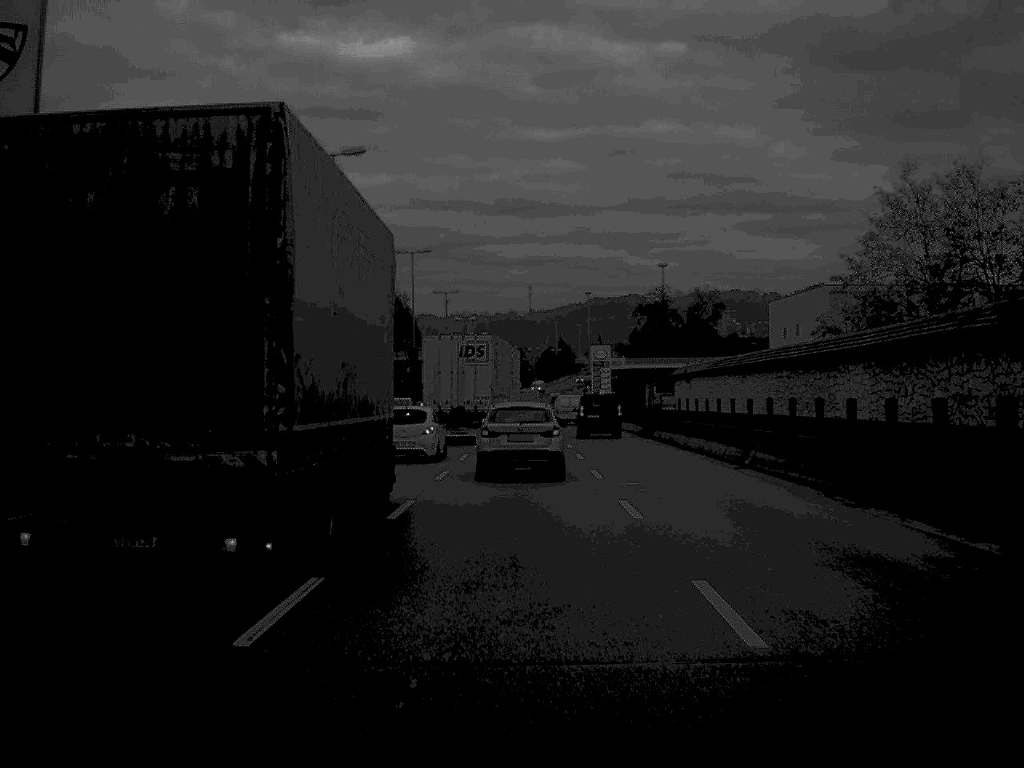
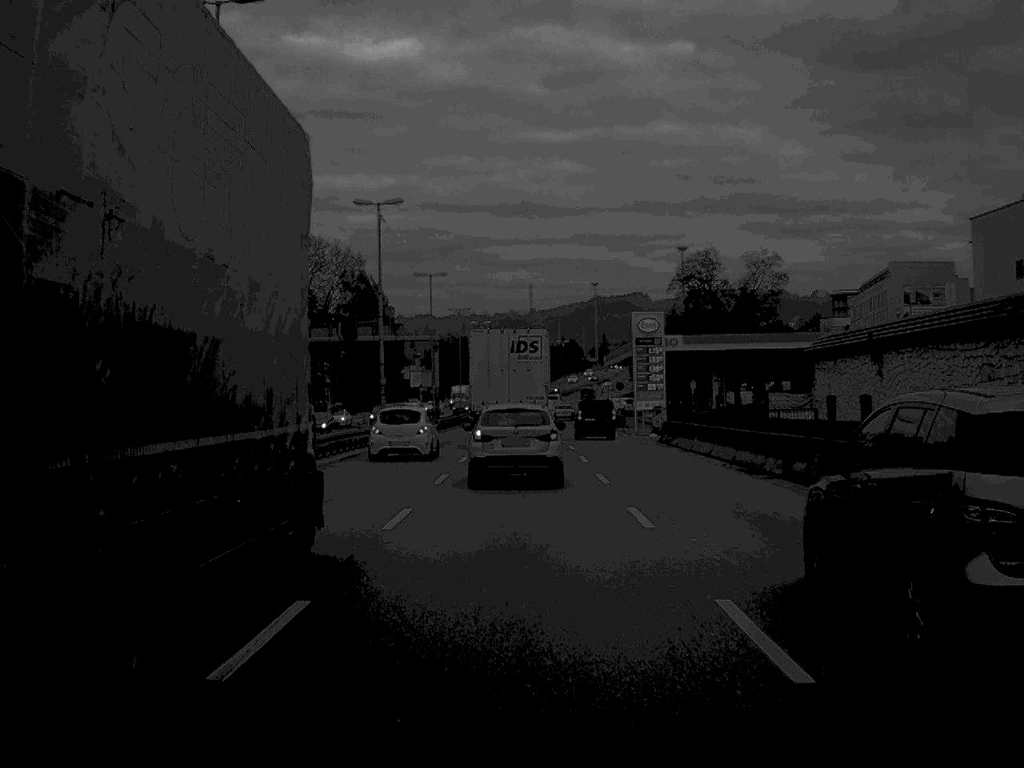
(0.0, +45.5) m; 0°
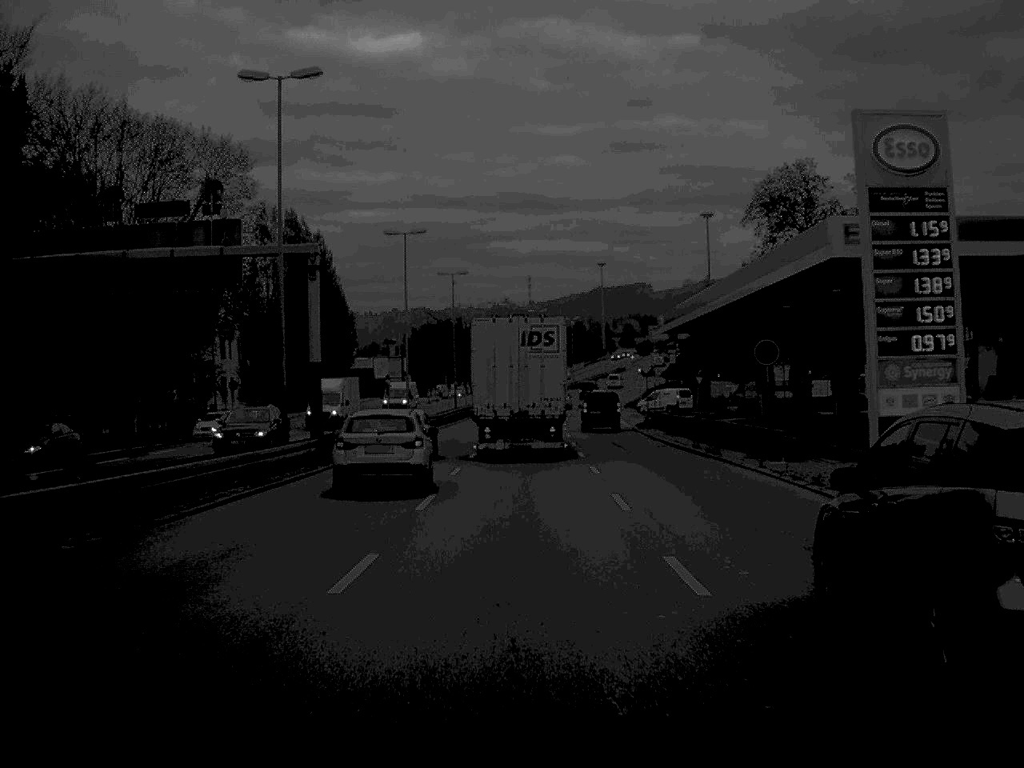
(0.0, +49.3) m; 0°
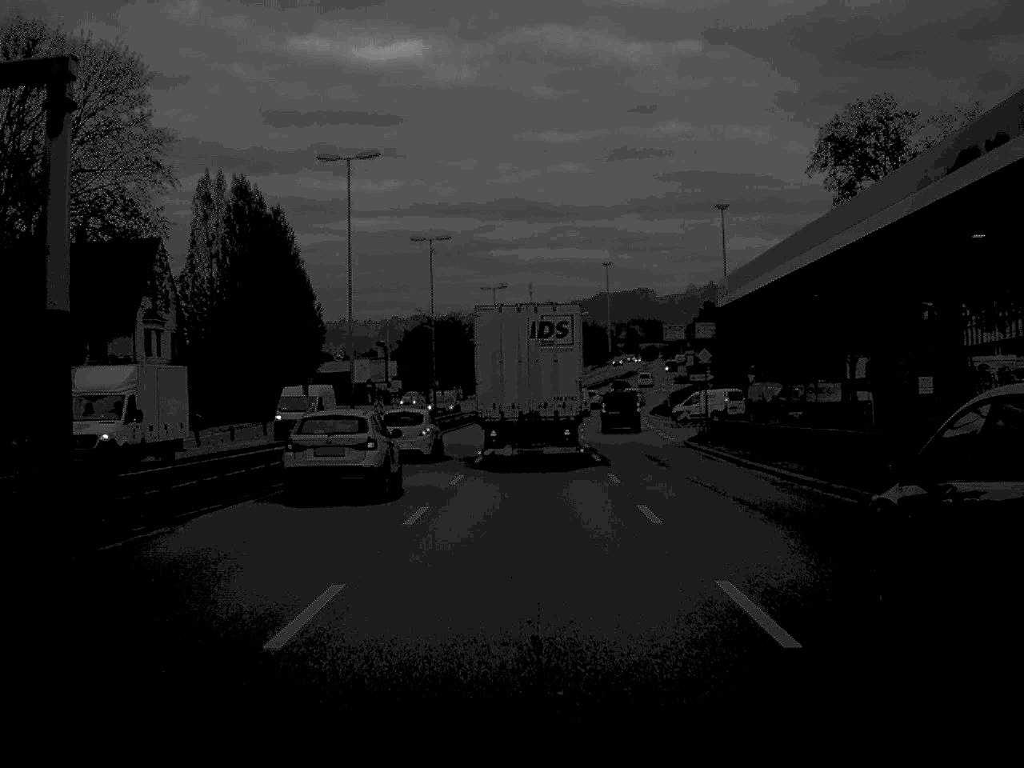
(0.0, +21.2) m; 0°
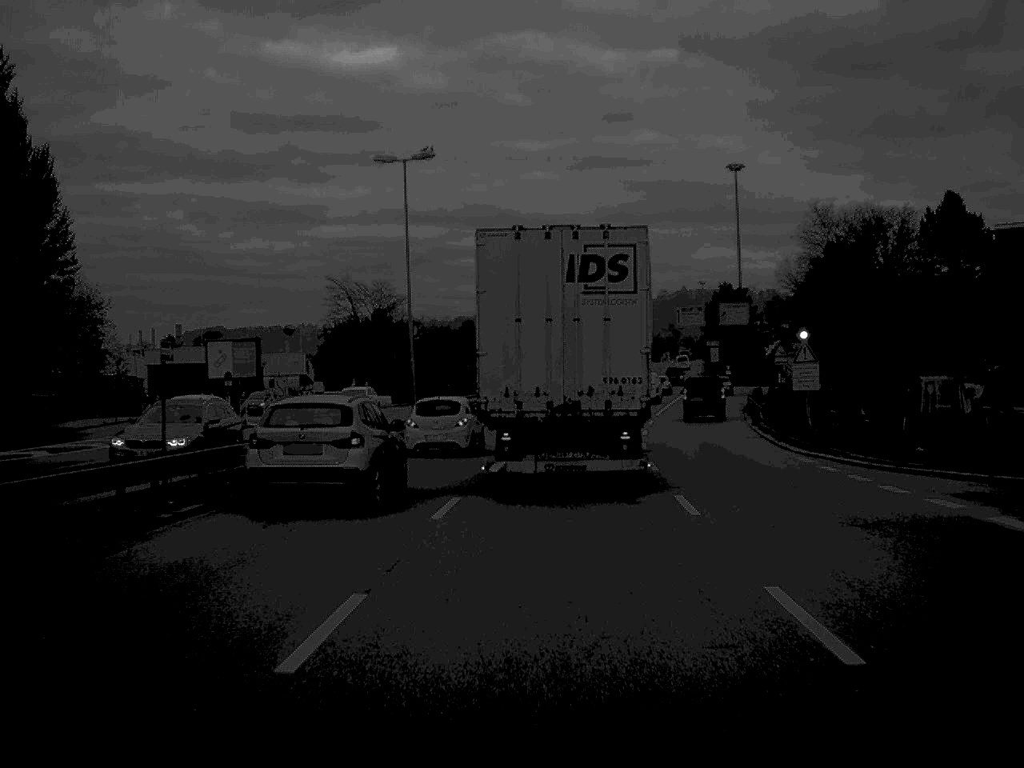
(+0.5, +54.0) m; +2°
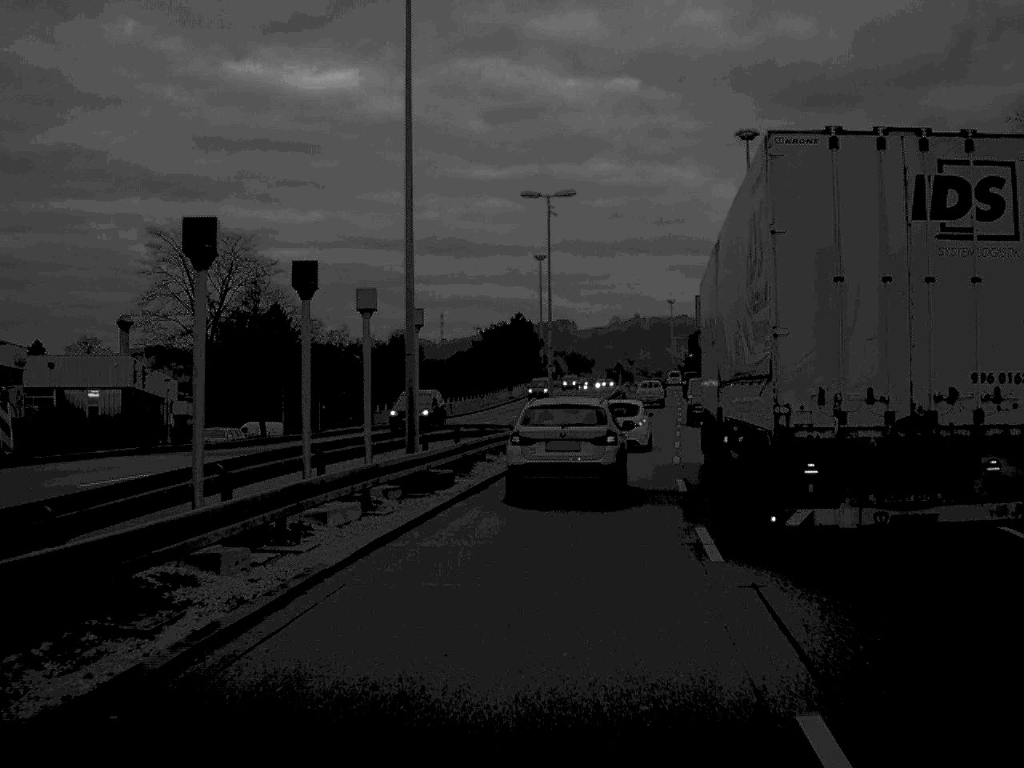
(+0.3, +48.4) m; +3°
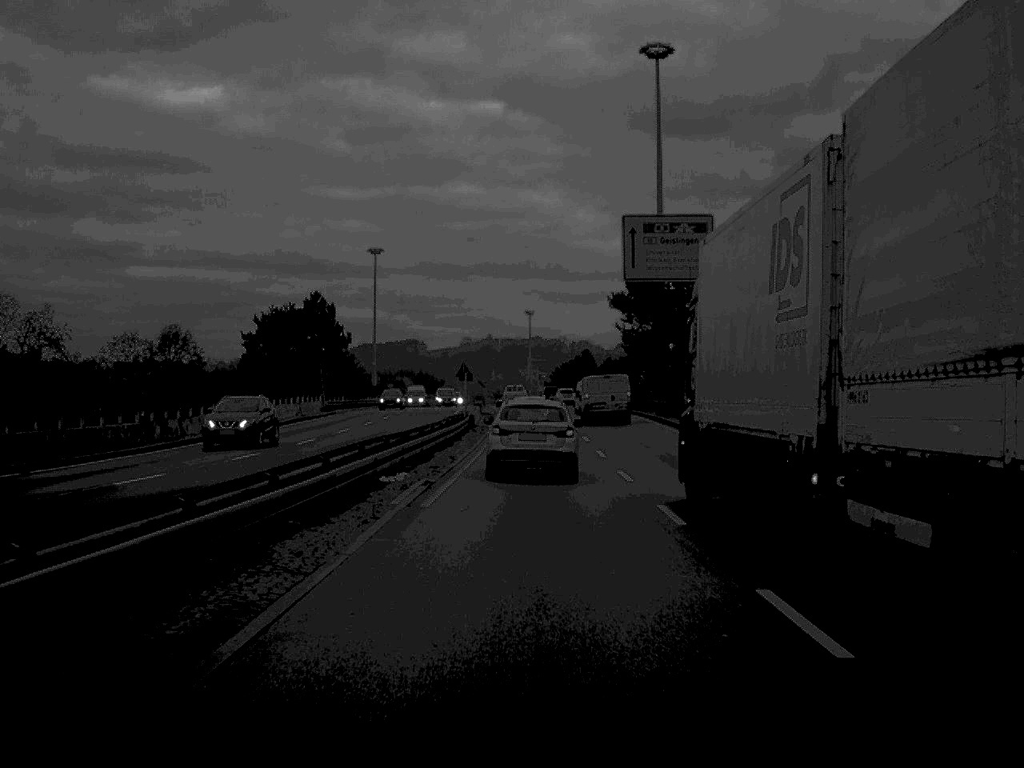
(+3.7, +49.1) m; +7°
